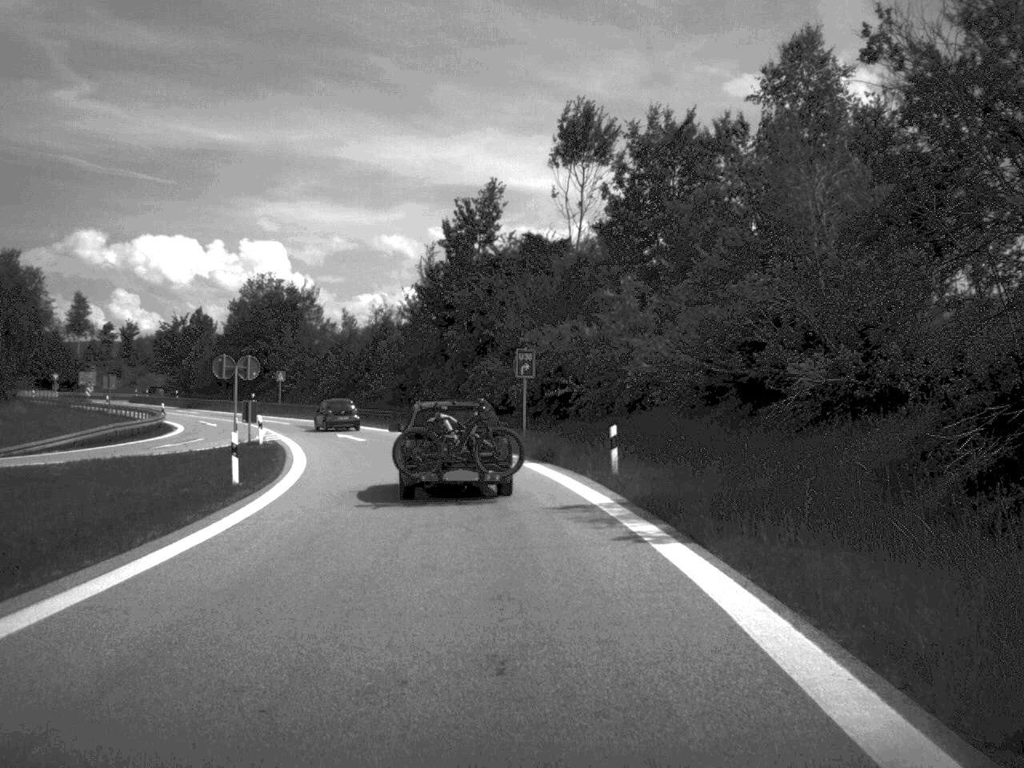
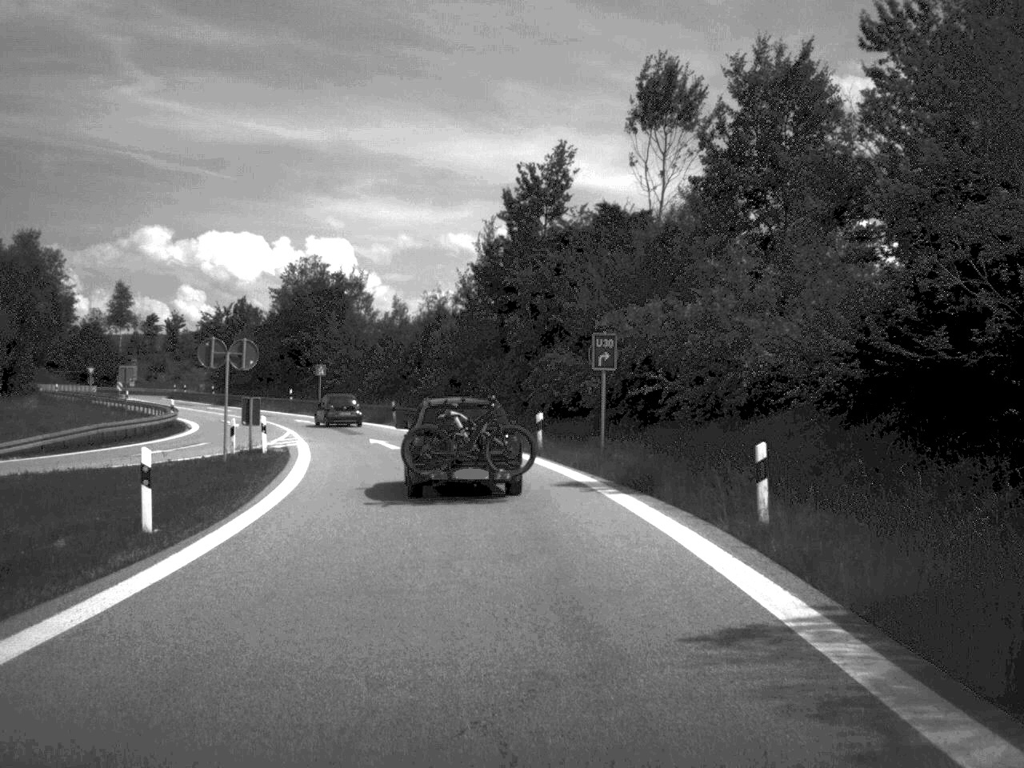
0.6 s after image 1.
(-0.2, +9.6) m; -3°
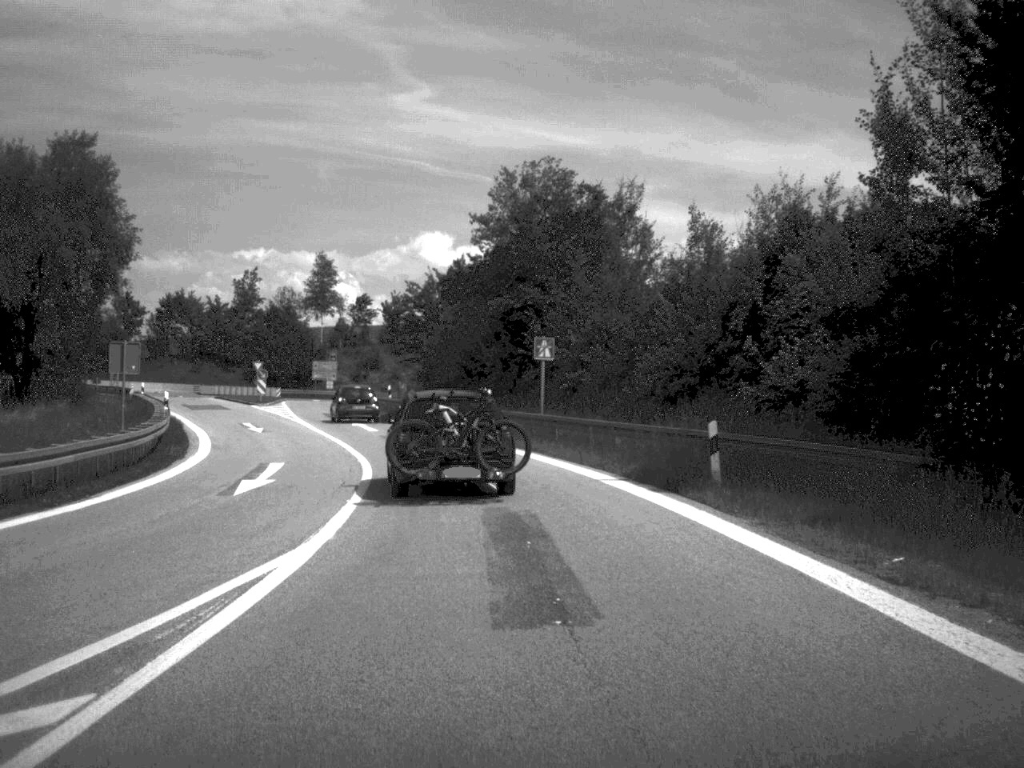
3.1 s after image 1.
(-4.2, +38.7) m; -13°
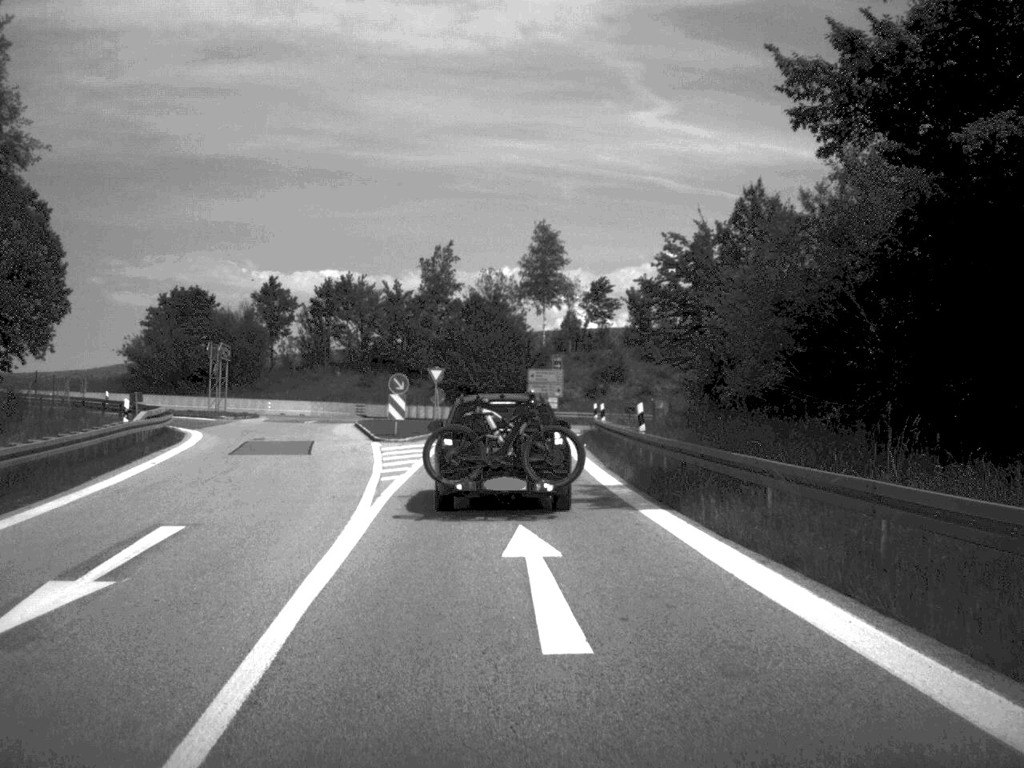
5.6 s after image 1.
(-3.4, +33.5) m; -11°
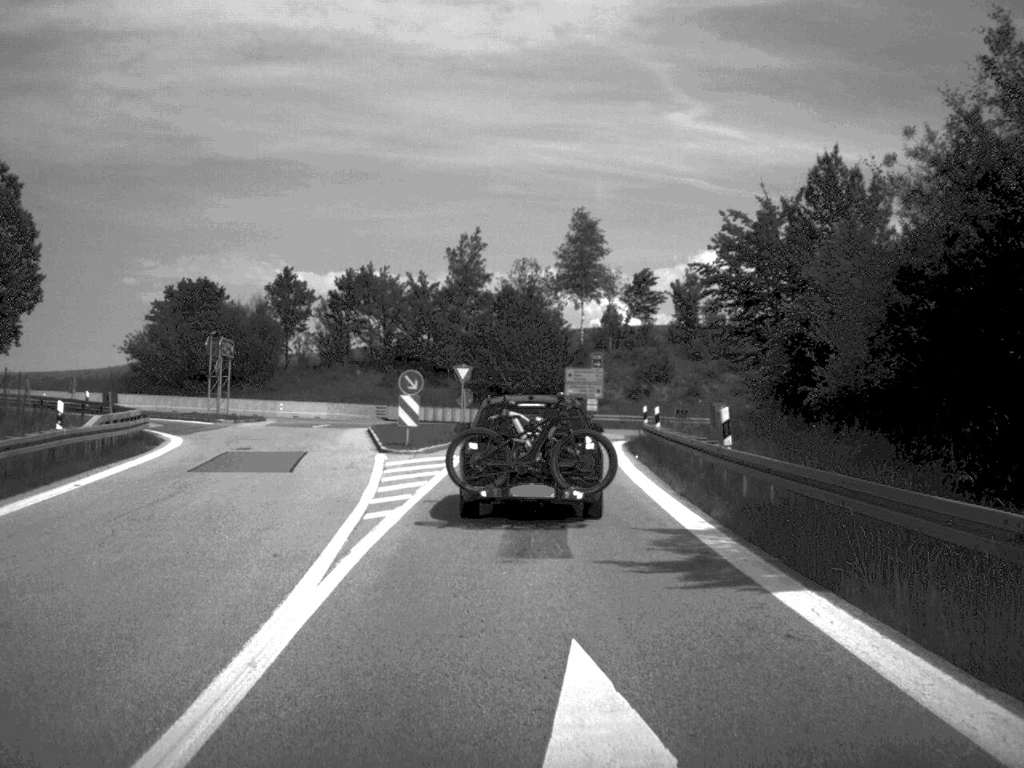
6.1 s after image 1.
(-0.1, +6.8) m; -1°
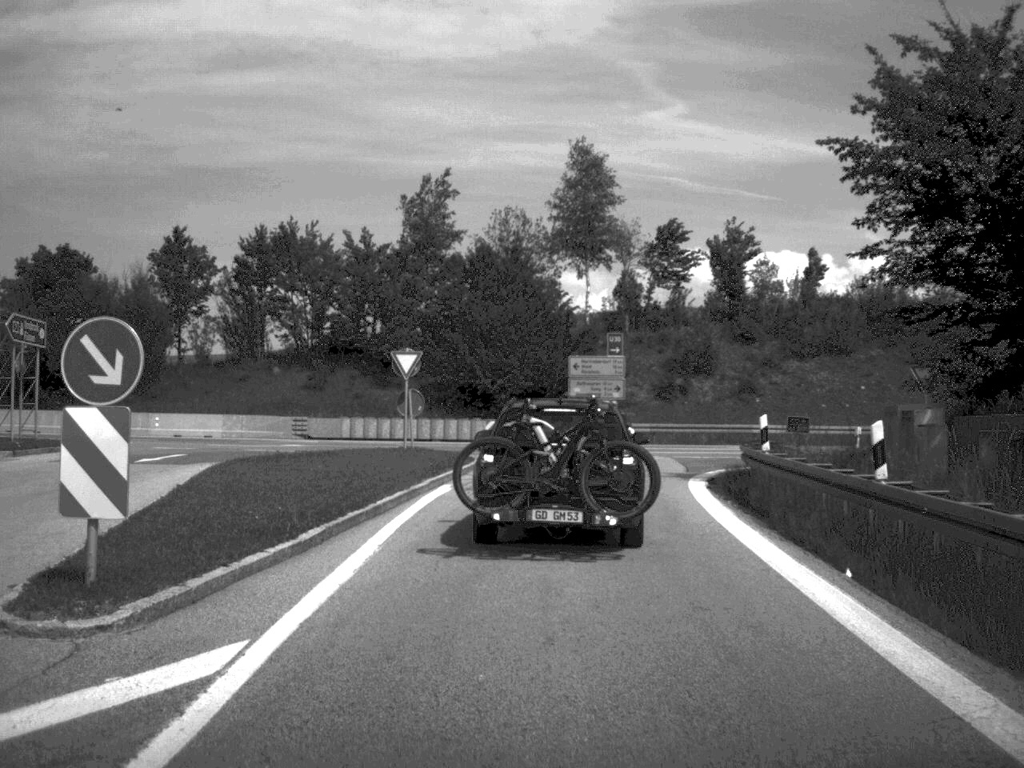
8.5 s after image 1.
(0.0, +22.5) m; +1°
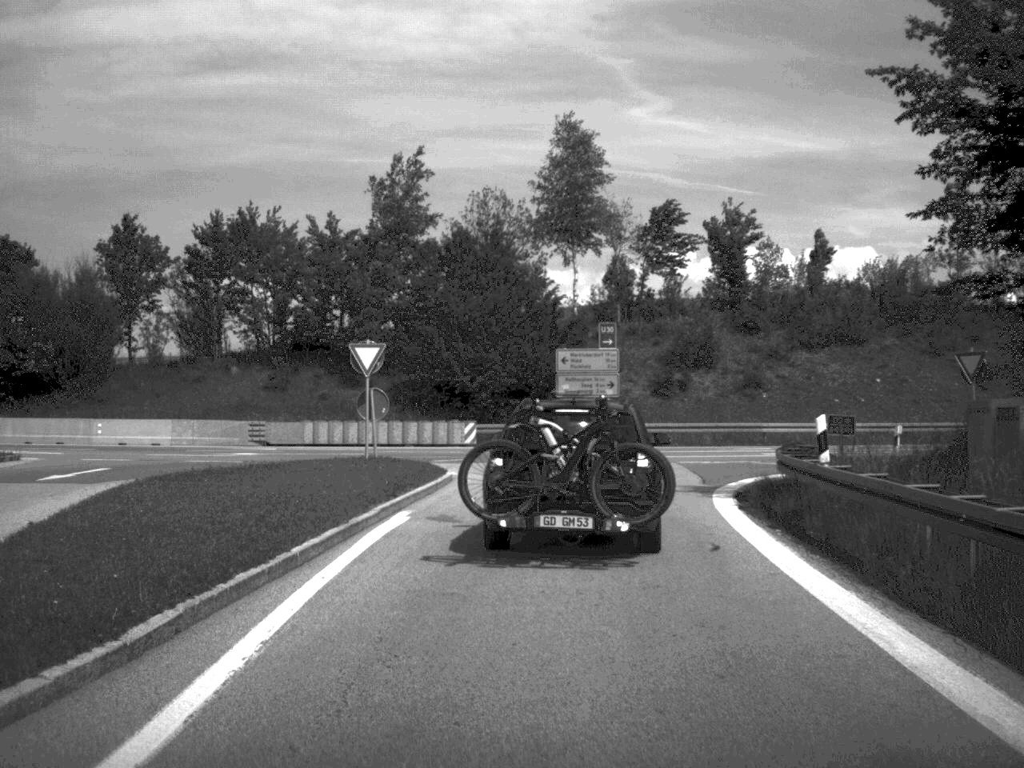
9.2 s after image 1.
(0.0, +5.0) m; +1°
